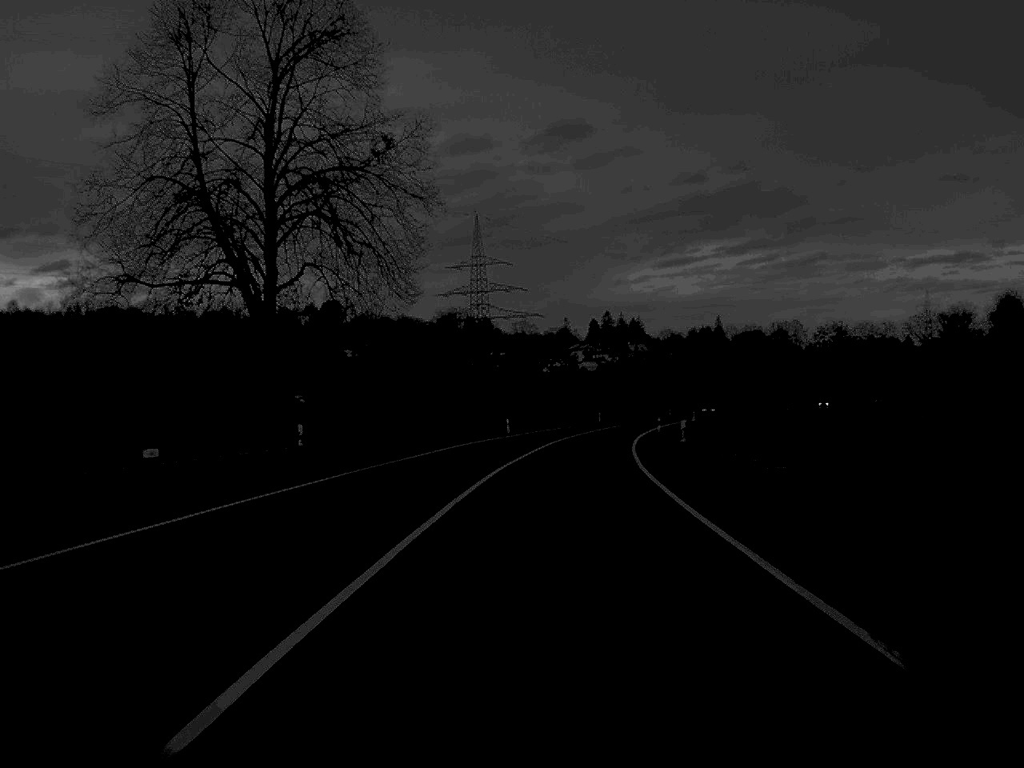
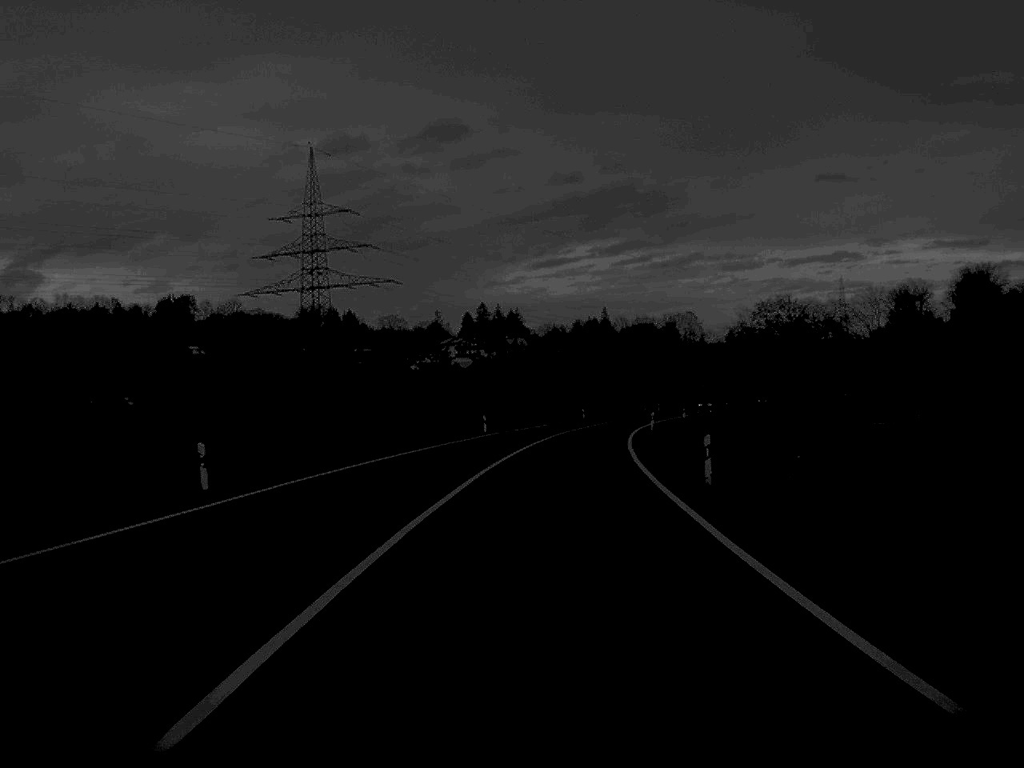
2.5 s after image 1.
(+2.6, +57.8) m; +6°
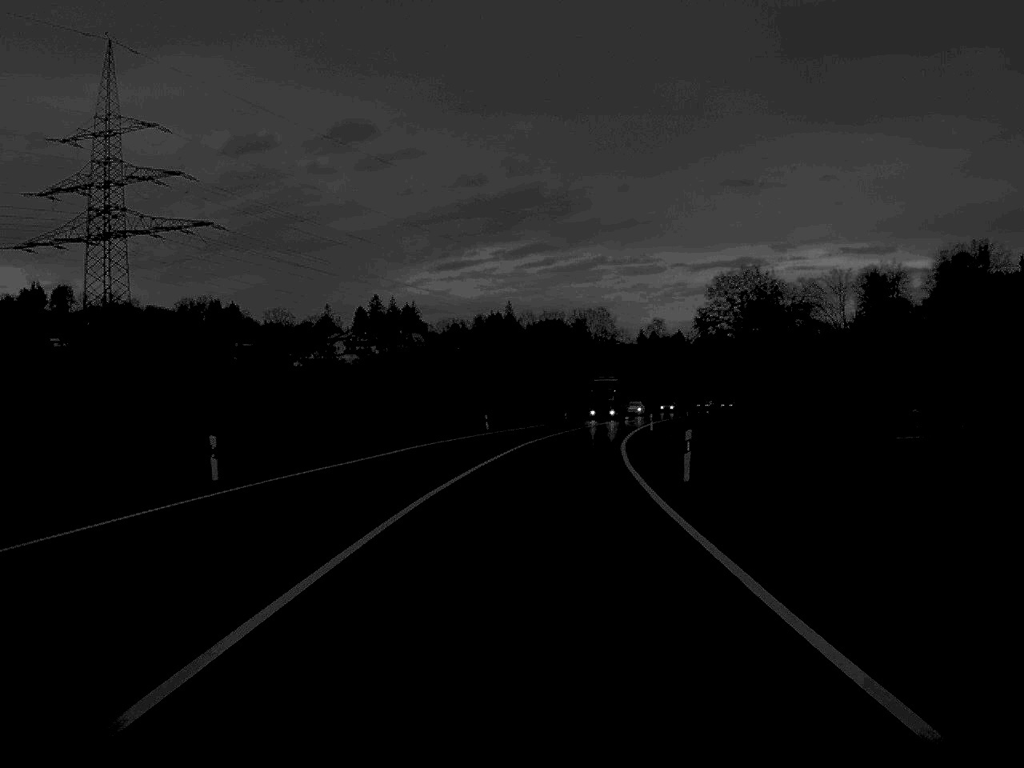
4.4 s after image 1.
(+2.0, +48.3) m; +4°
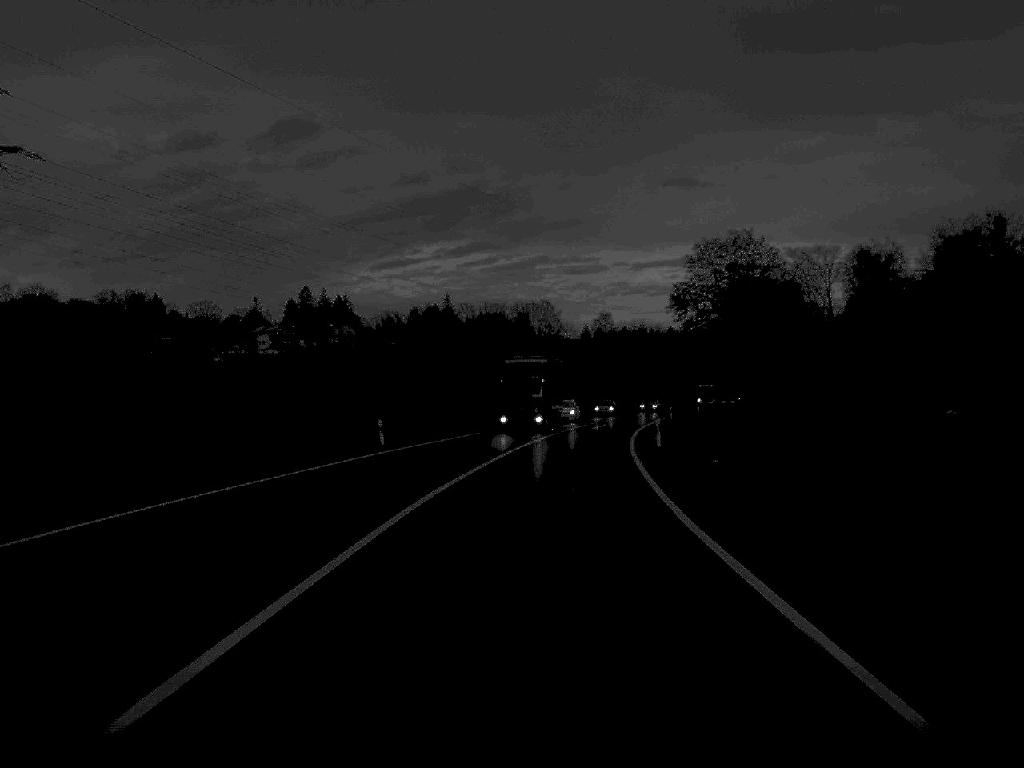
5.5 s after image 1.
(+0.7, +30.9) m; +3°
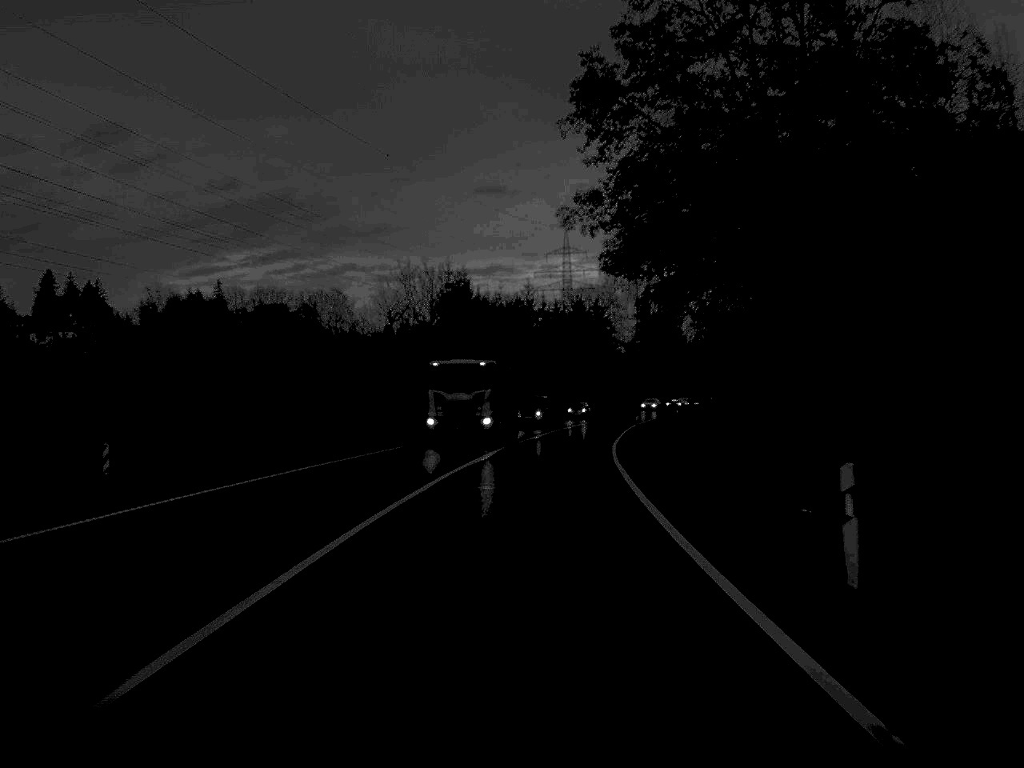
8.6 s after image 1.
(+6.6, +84.6) m; +9°
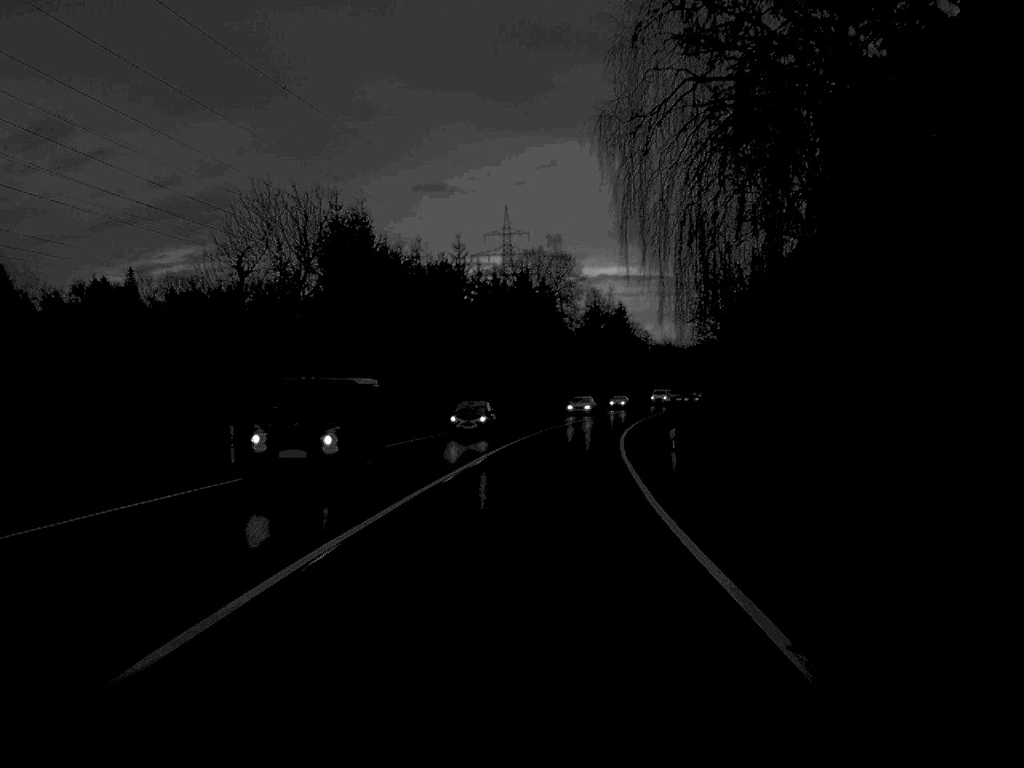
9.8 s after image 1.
(+0.8, +32.8) m; +3°
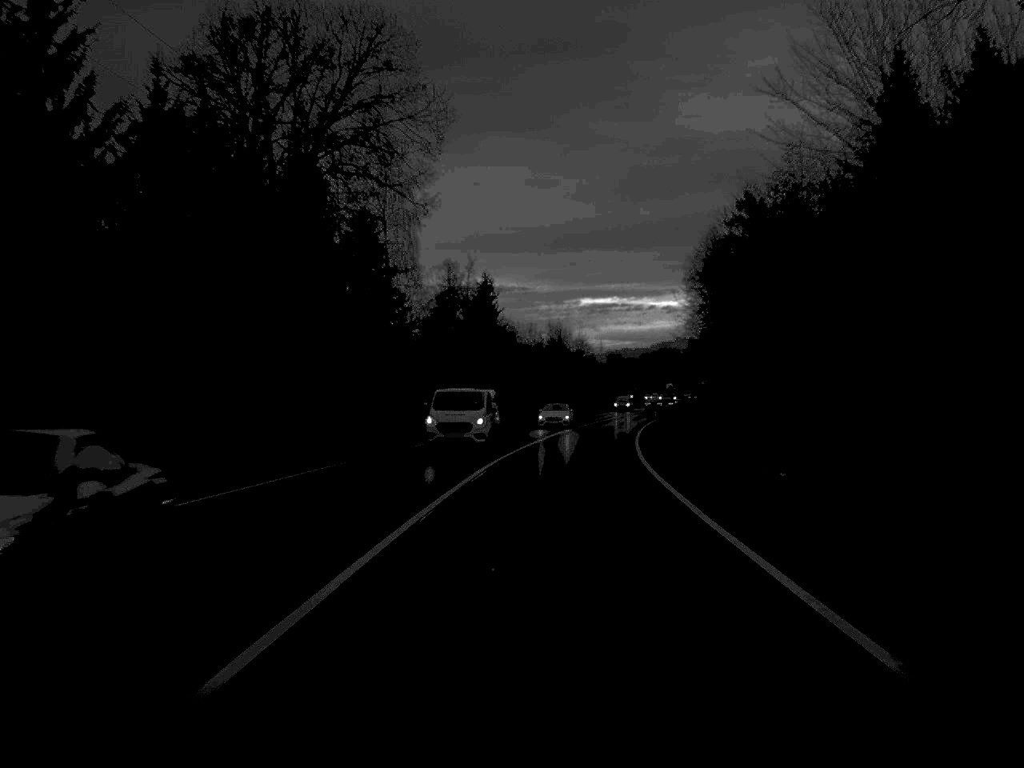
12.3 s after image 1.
(+3.8, +70.8) m; +7°
